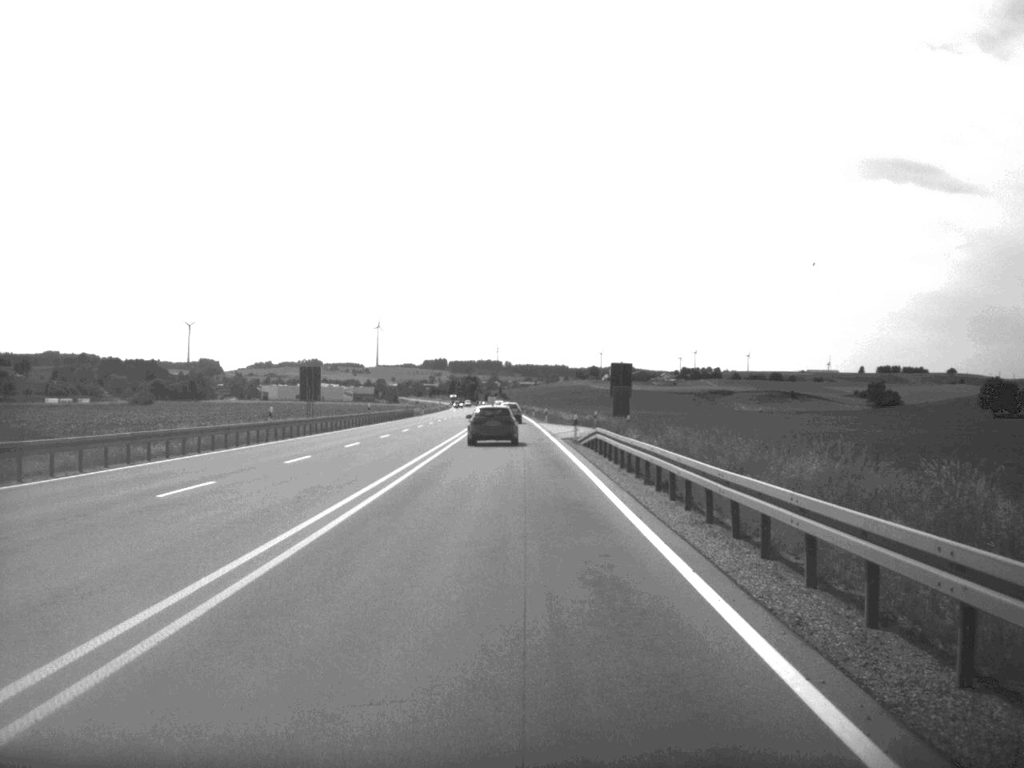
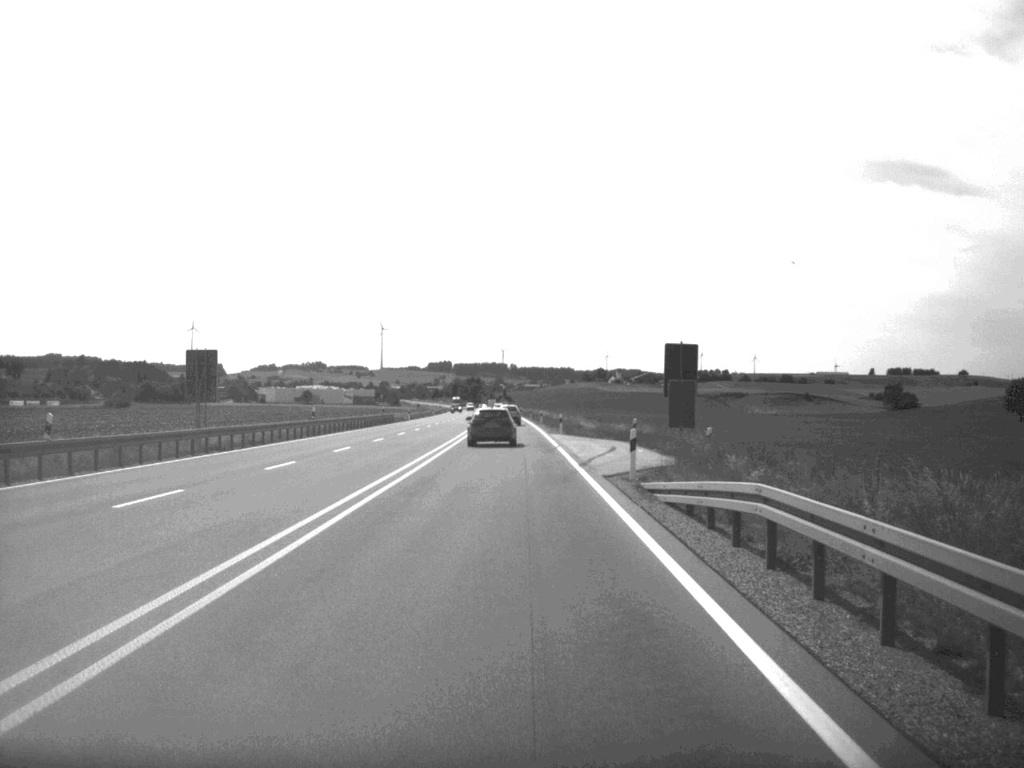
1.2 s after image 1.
(0.0, +26.2) m; 0°
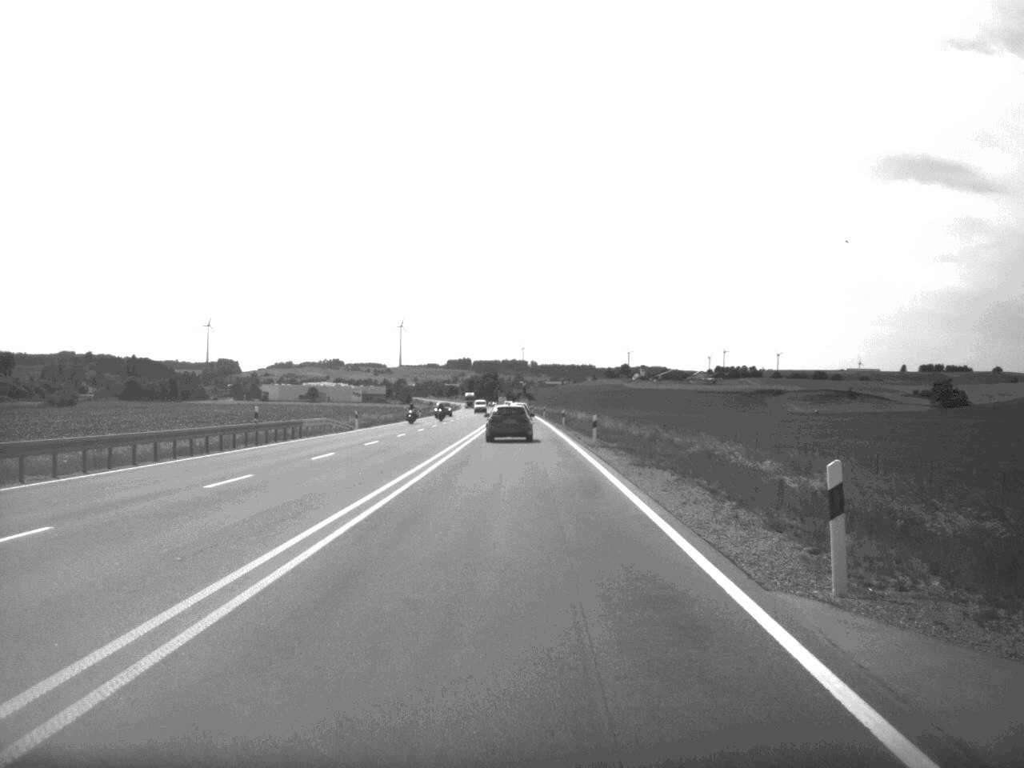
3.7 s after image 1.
(-0.5, +55.5) m; -1°
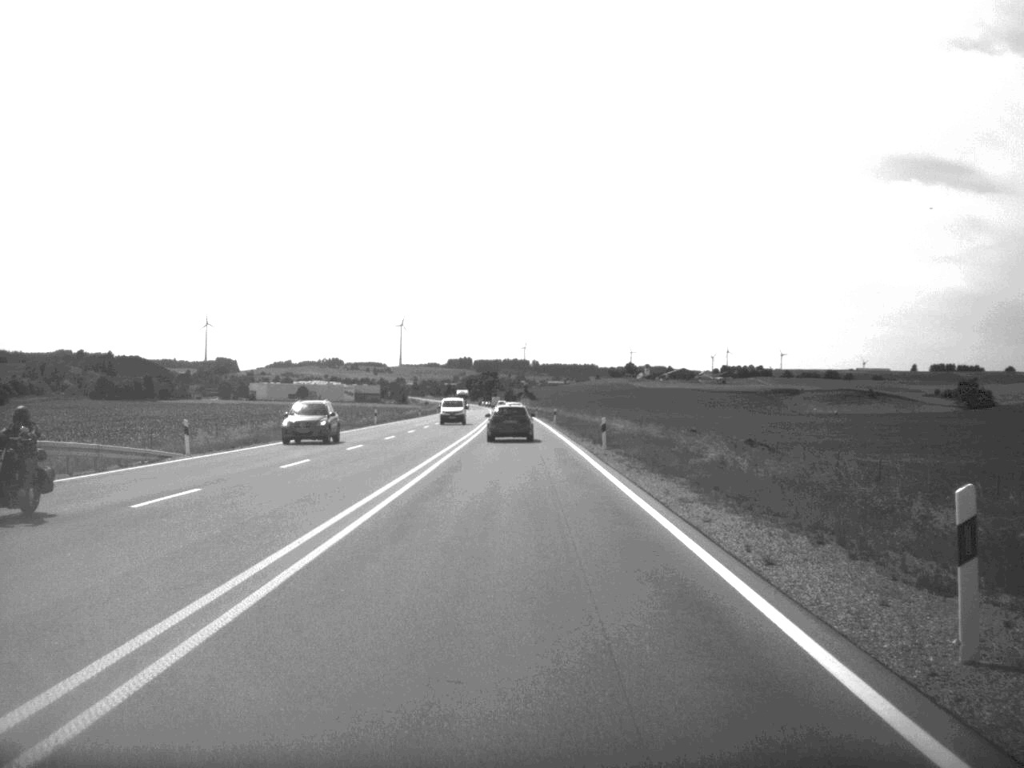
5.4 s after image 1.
(-0.1, +40.4) m; 0°
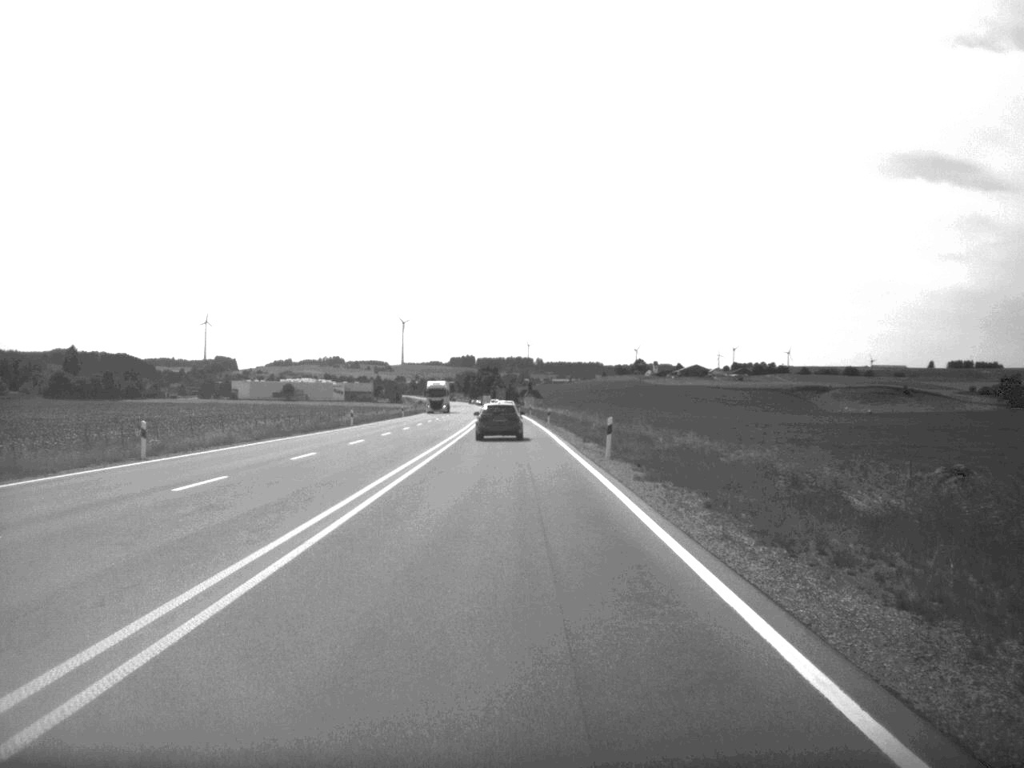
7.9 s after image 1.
(0.0, +56.5) m; 0°
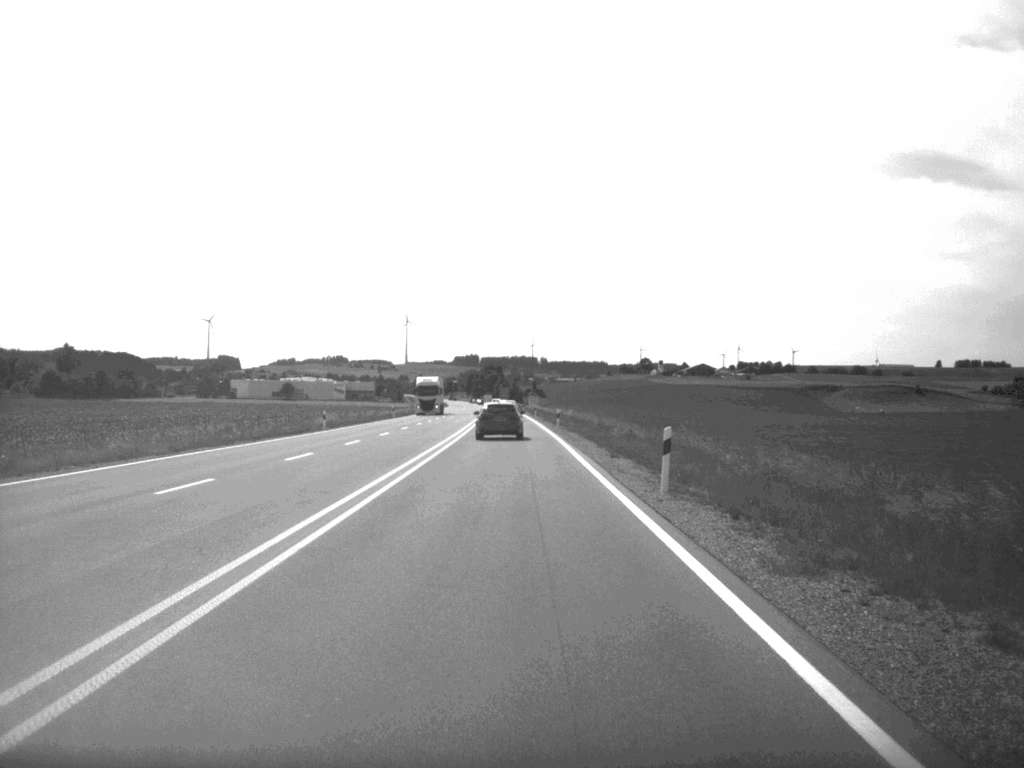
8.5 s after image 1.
(0.0, +13.0) m; 0°
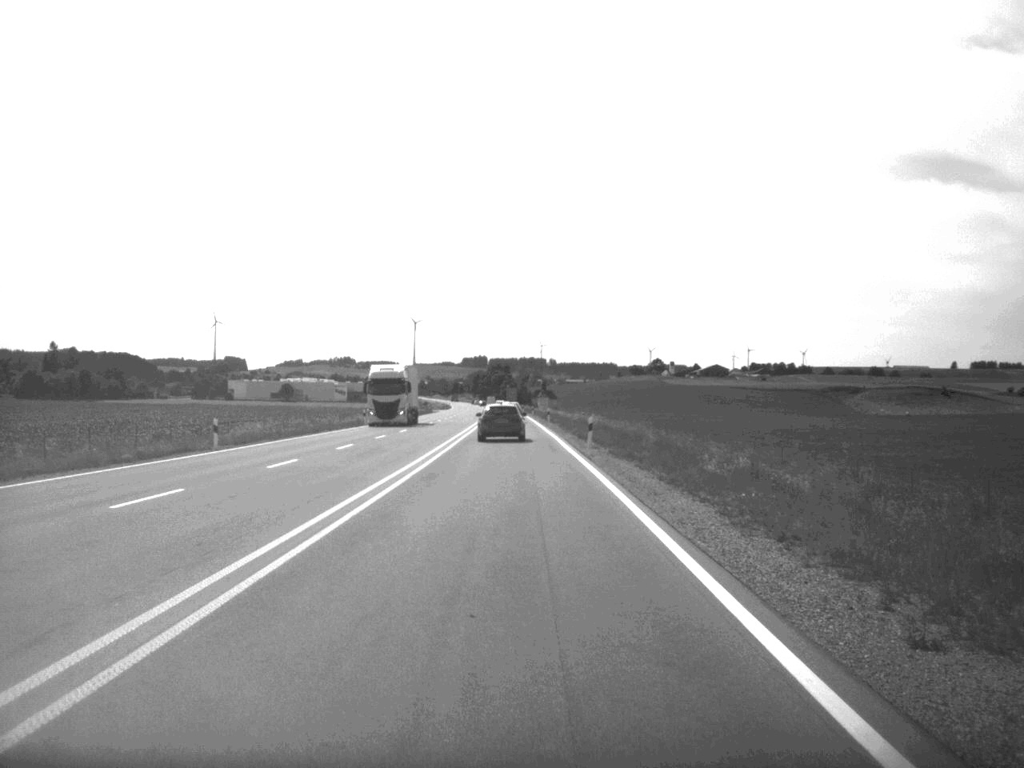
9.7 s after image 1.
(-0.1, +26.4) m; 0°
